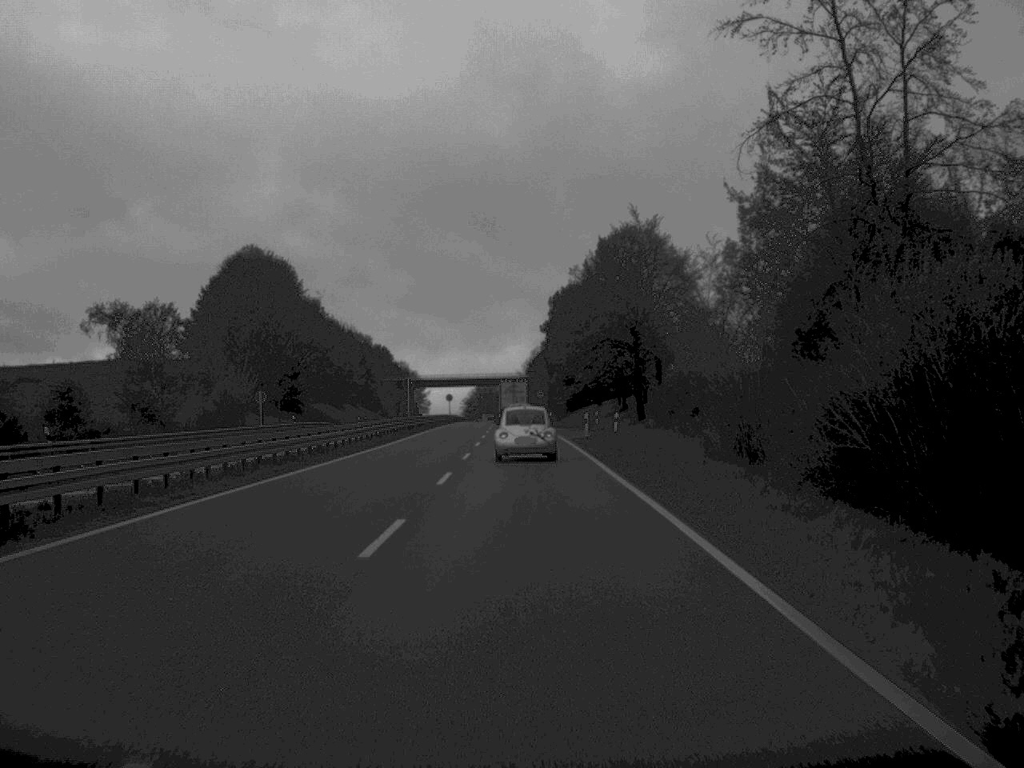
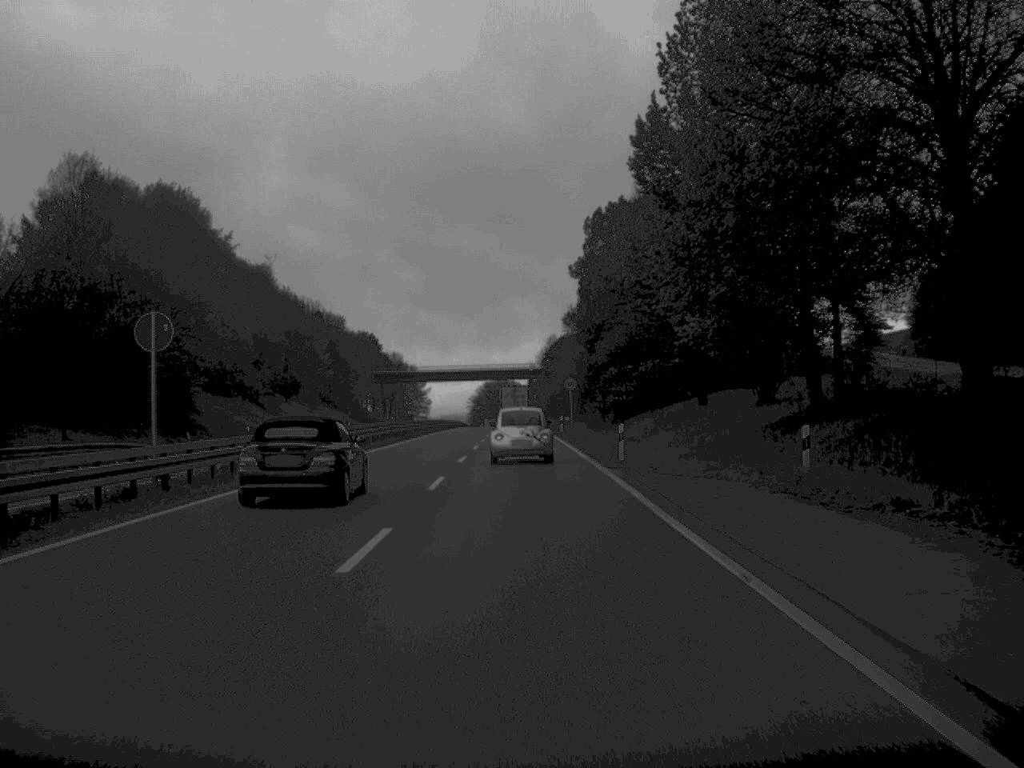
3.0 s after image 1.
(-0.5, +60.3) m; -1°
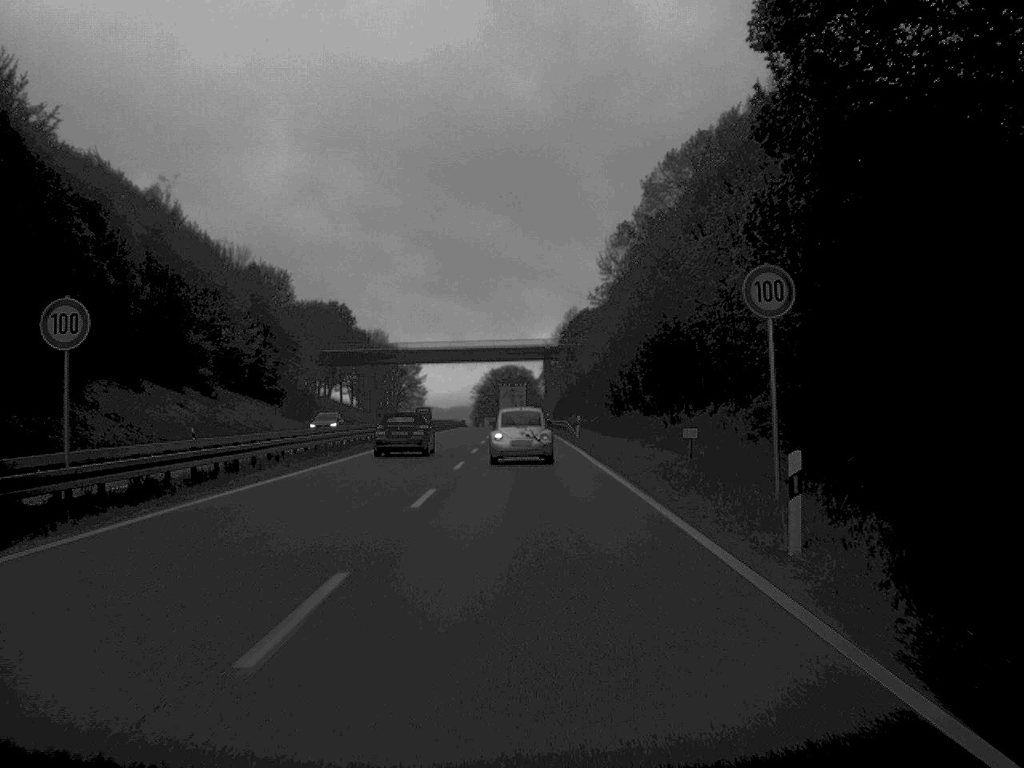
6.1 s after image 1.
(-0.5, +63.3) m; -1°
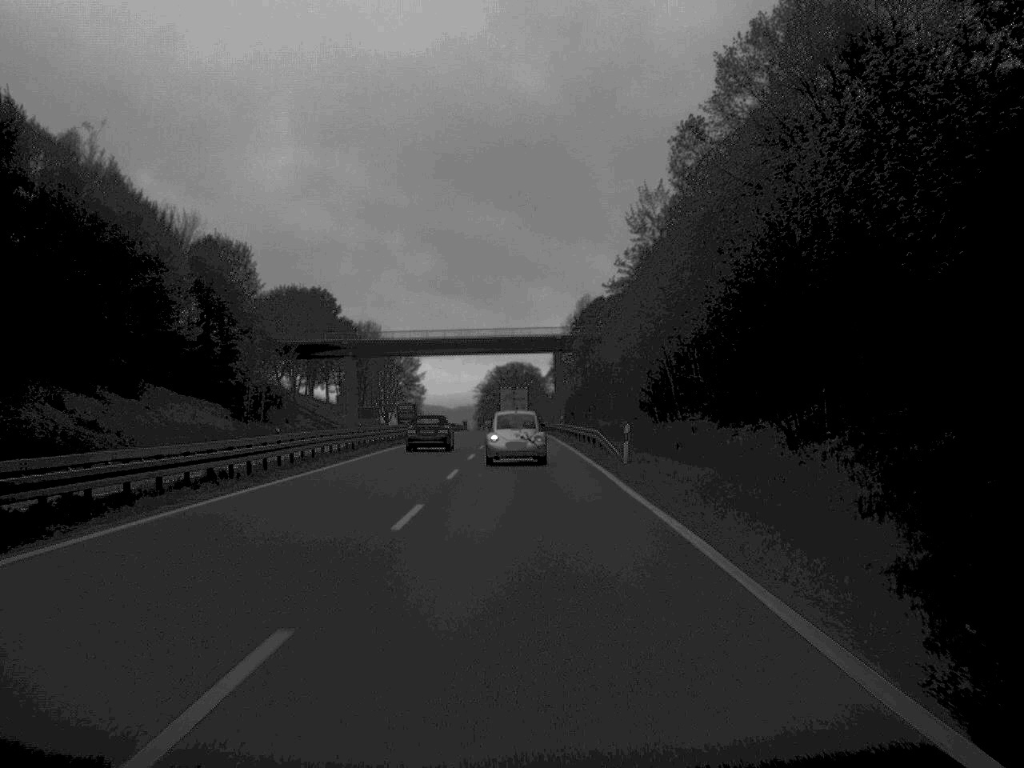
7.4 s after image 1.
(0.0, +26.4) m; 0°
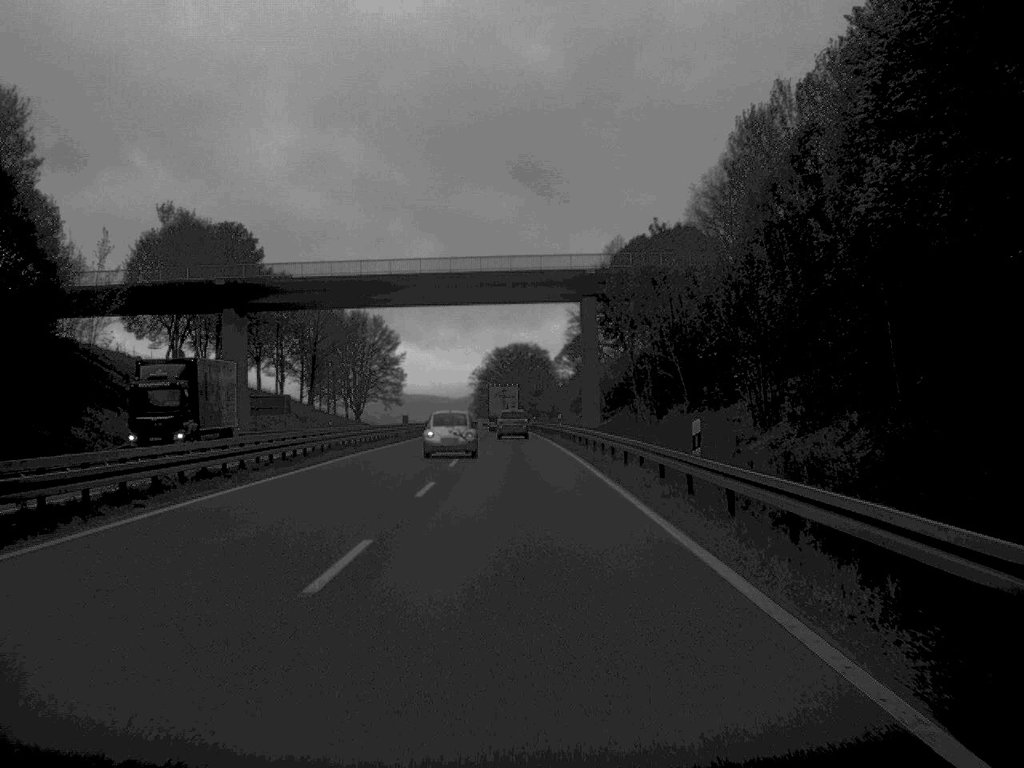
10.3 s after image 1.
(-0.3, +65.0) m; 0°
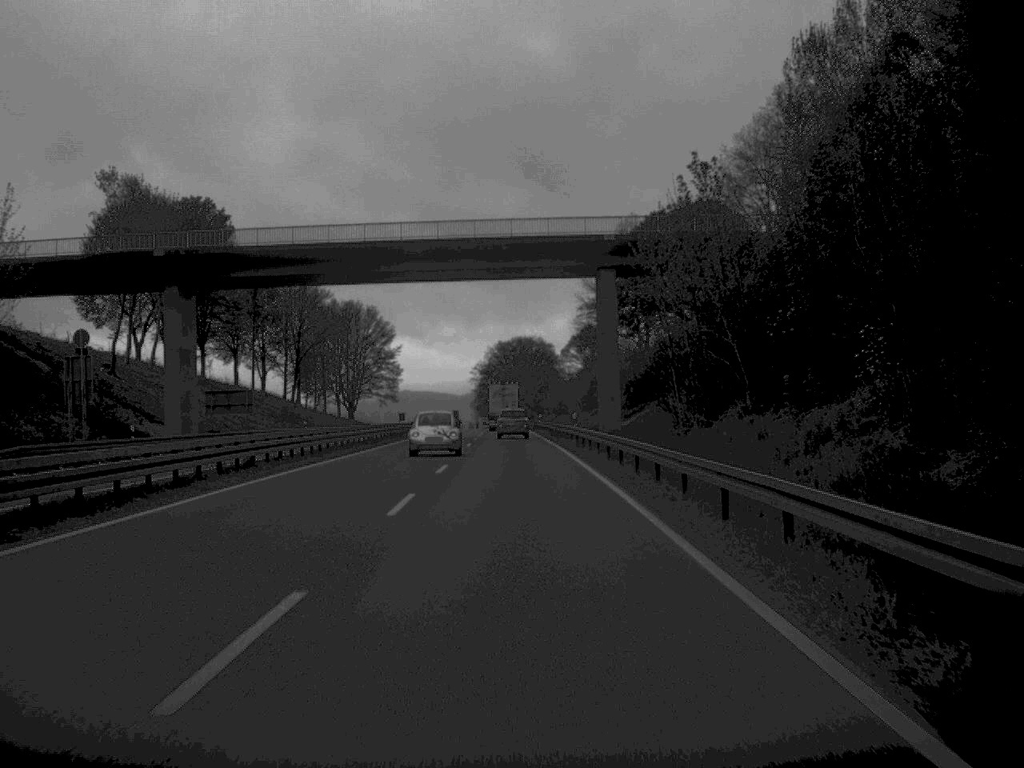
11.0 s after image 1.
(0.0, +15.9) m; 0°
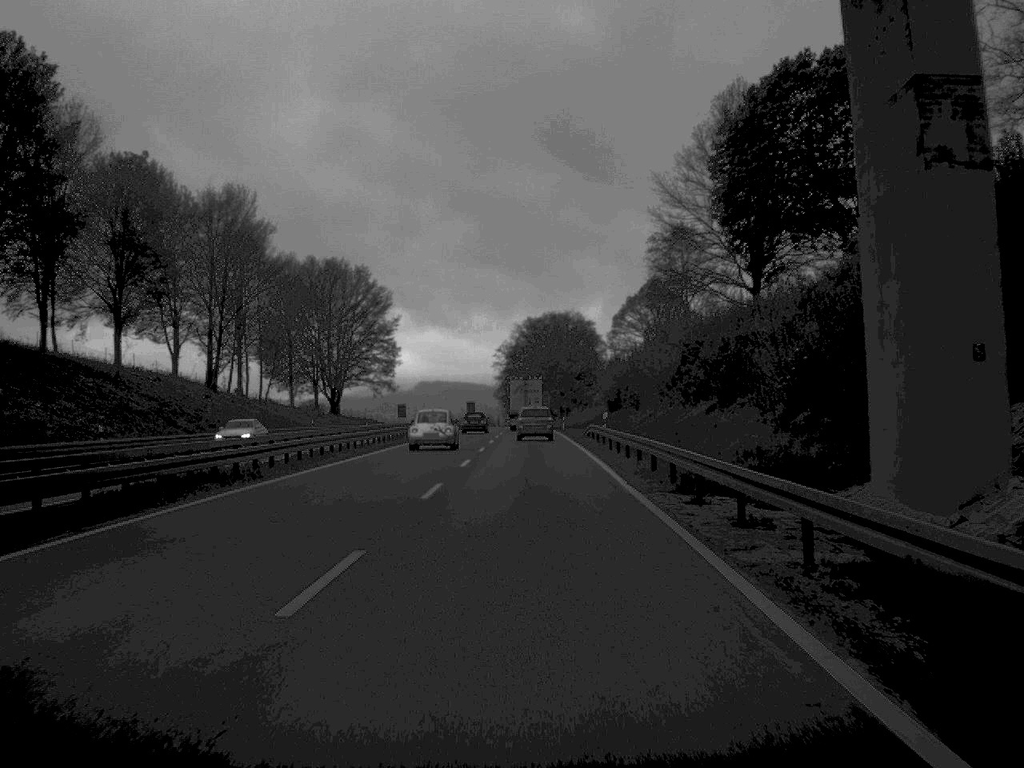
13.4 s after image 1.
(-0.7, +56.1) m; -2°
